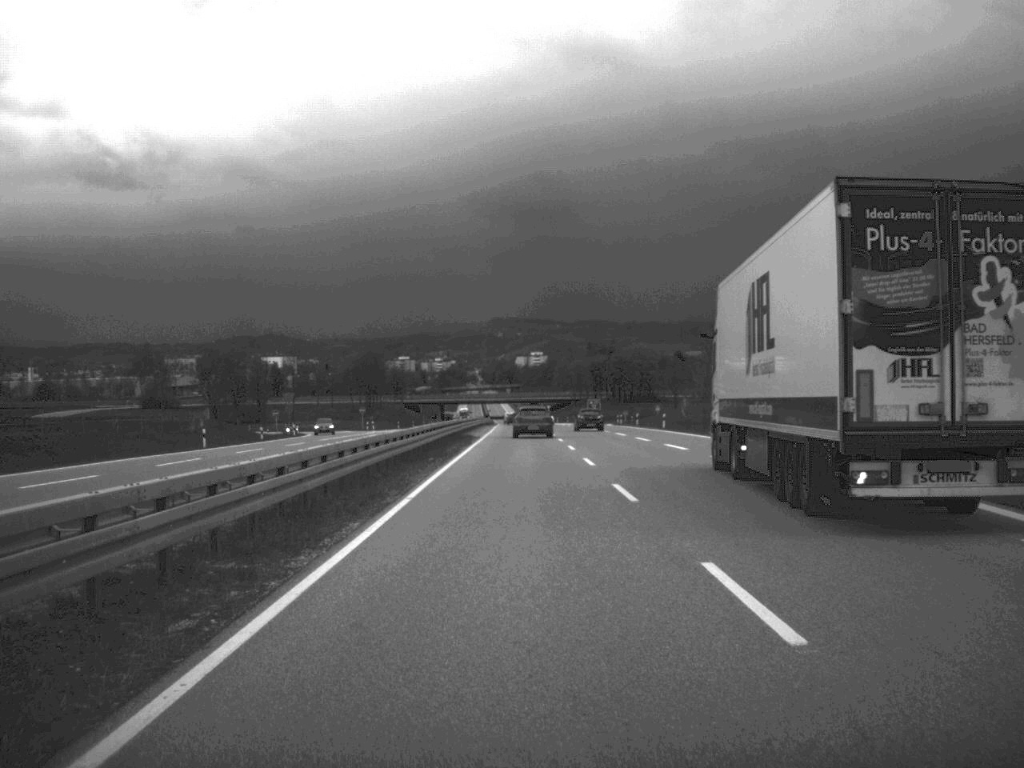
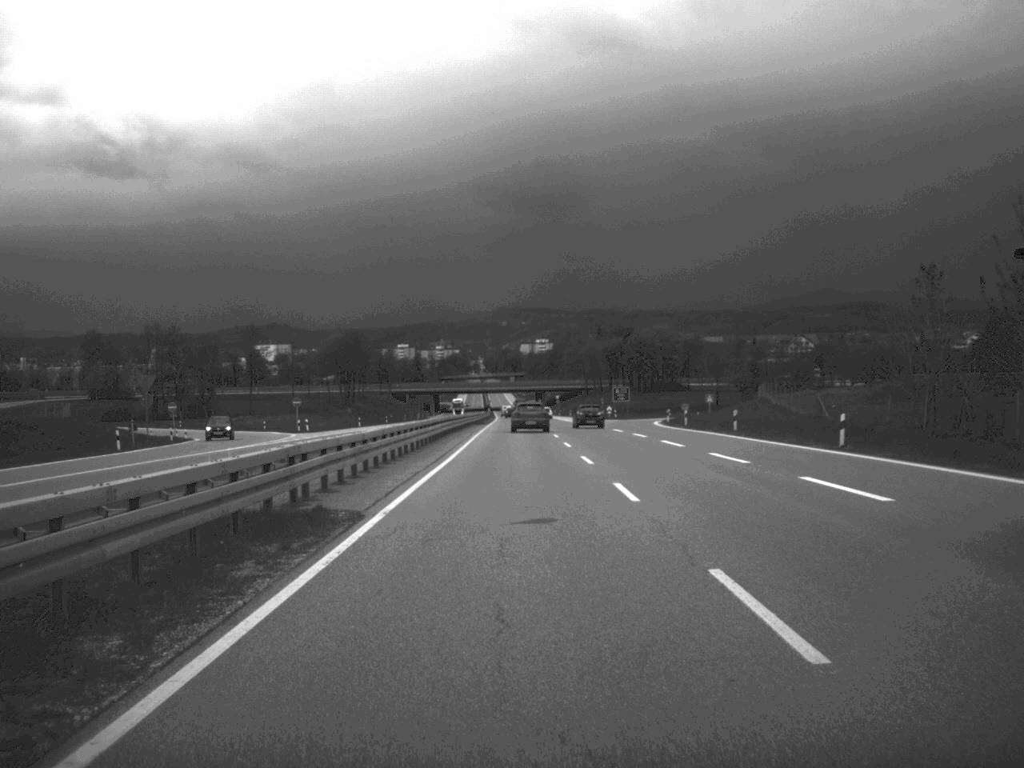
(-0.2, +47.8) m; 0°
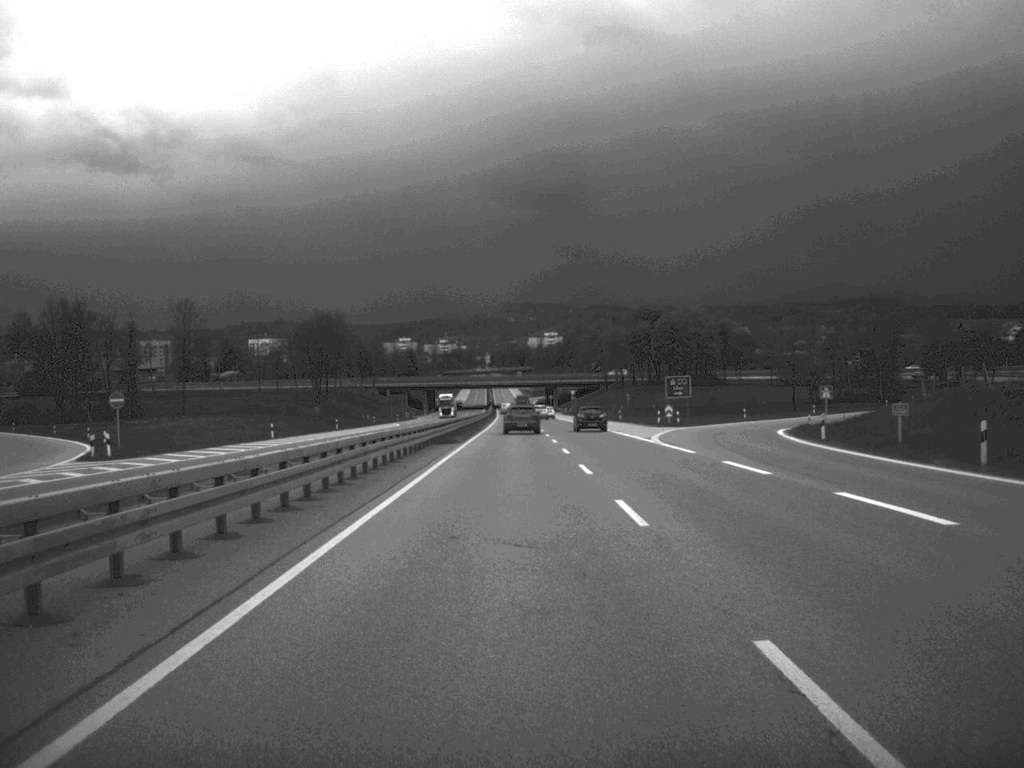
(-0.2, +50.5) m; 0°
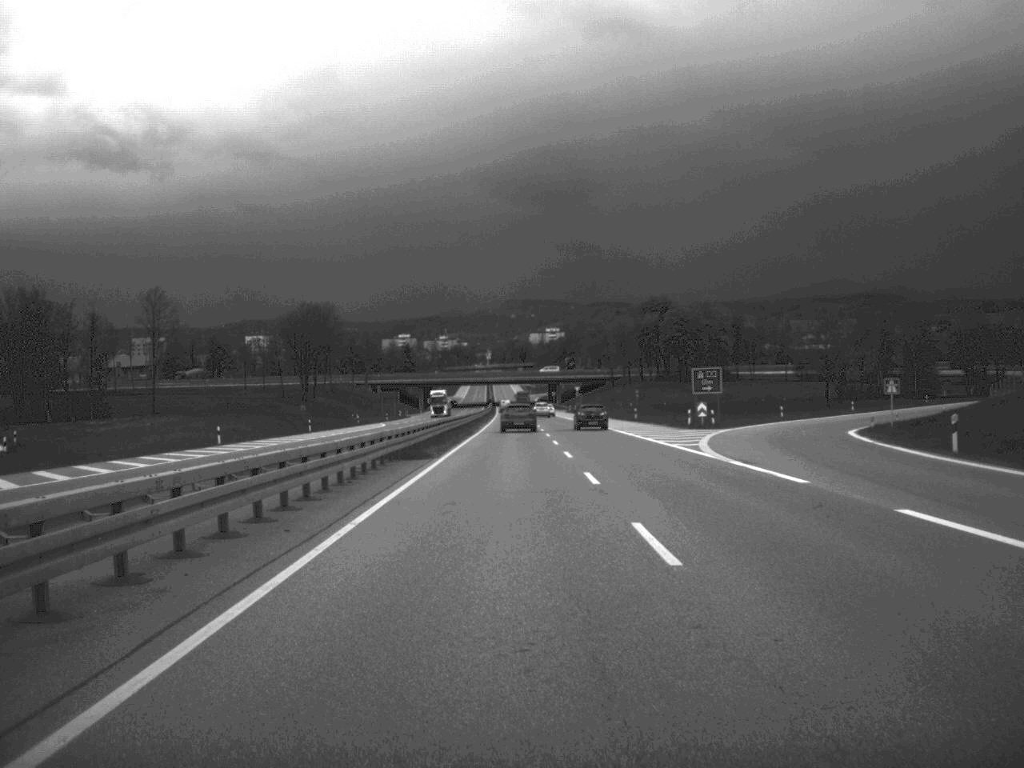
(0.0, +15.5) m; 0°
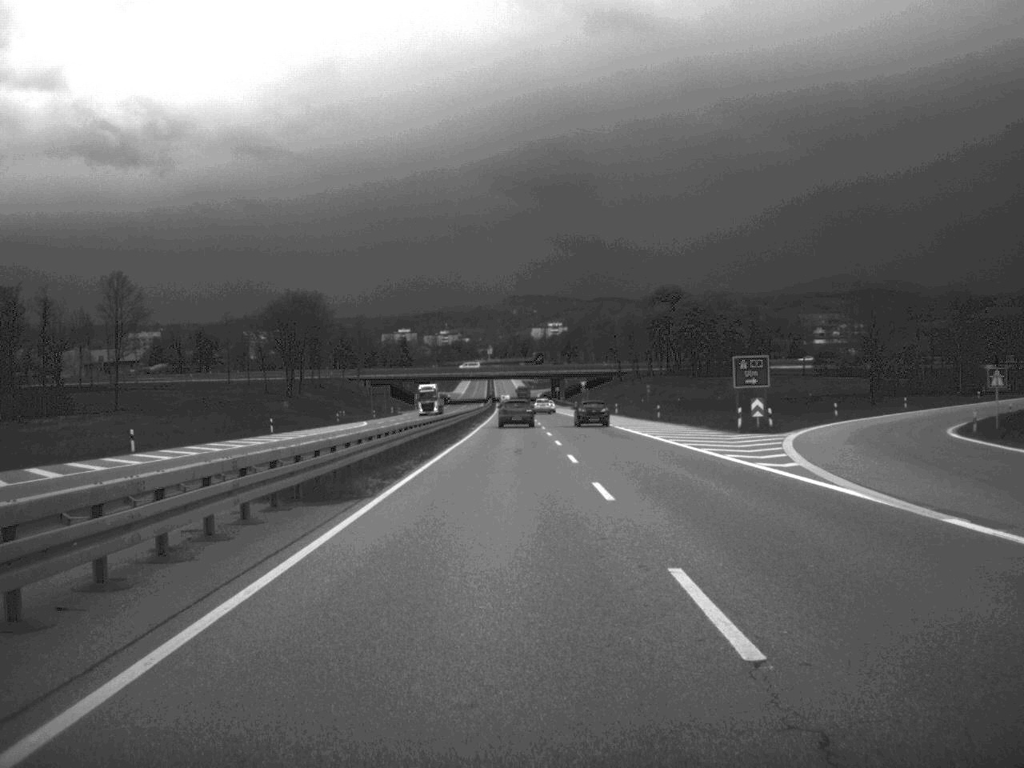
(0.0, +16.2) m; 0°
